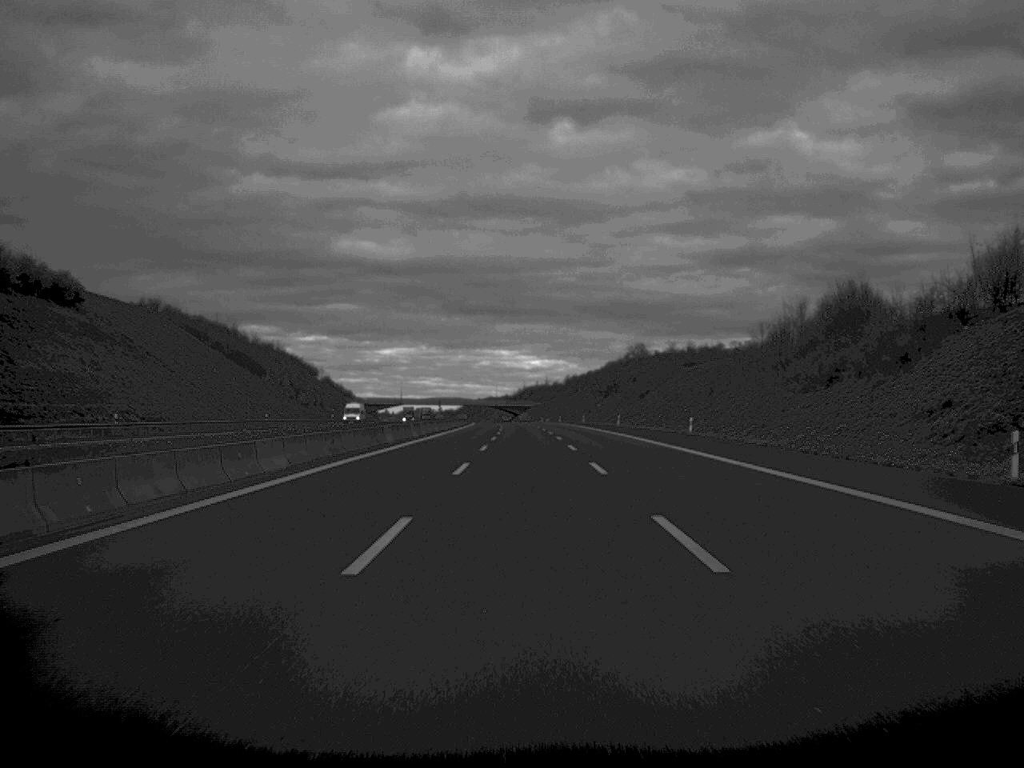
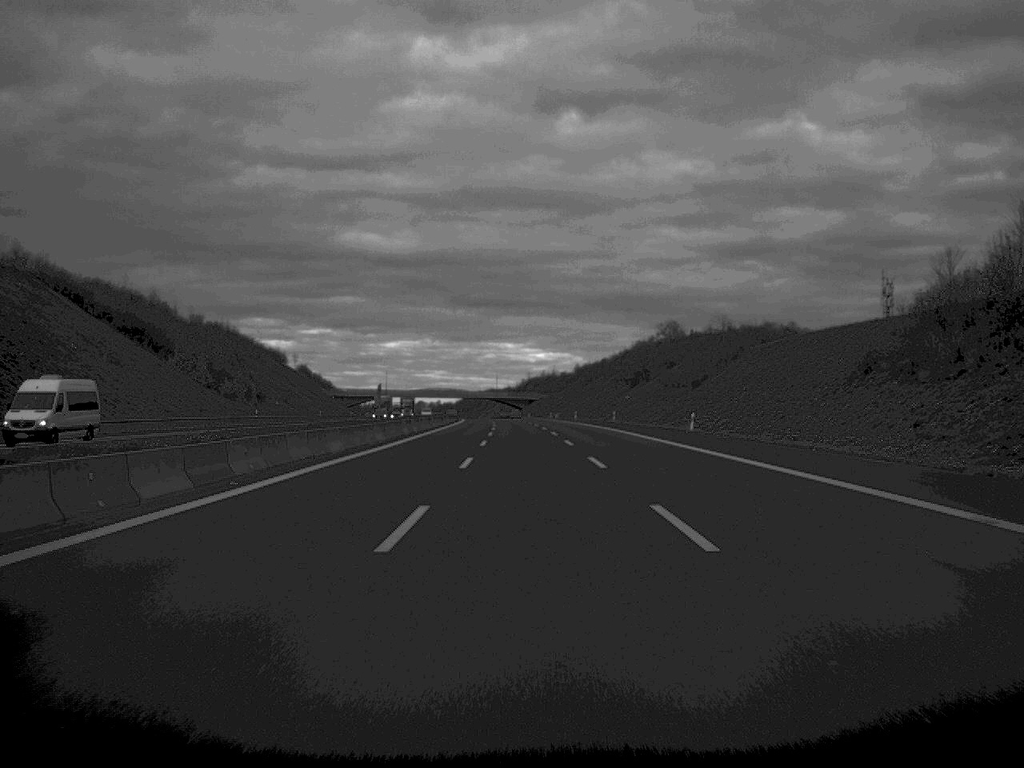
(-0.1, +52.2) m; 0°
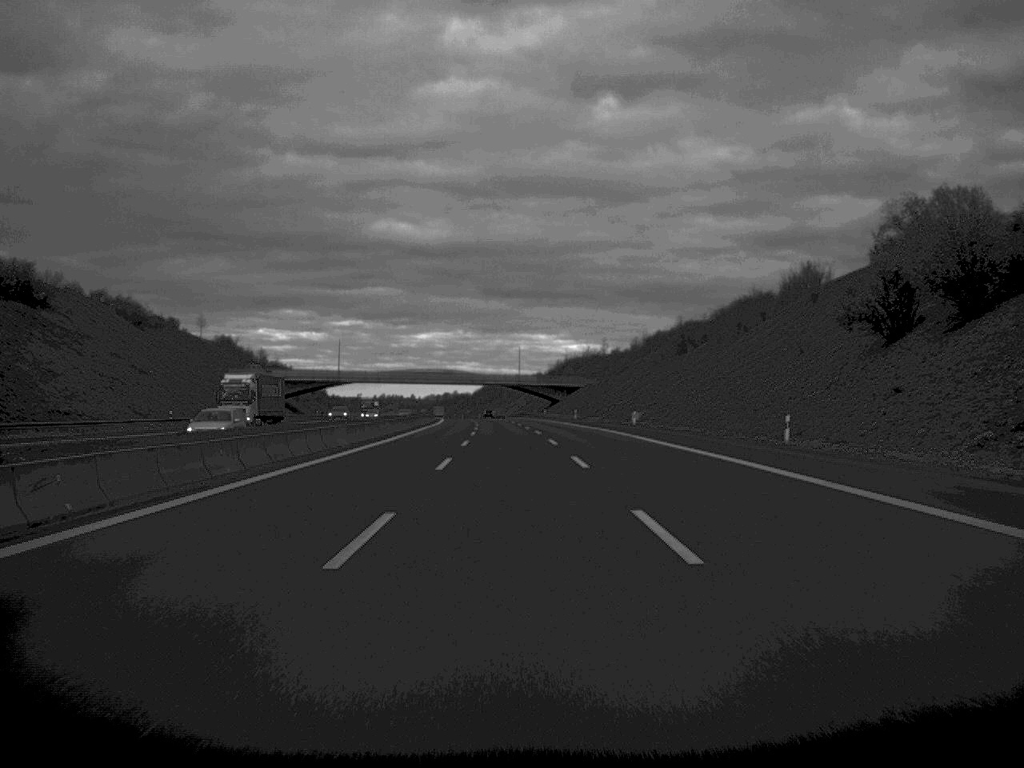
(-1.4, +126.4) m; -1°
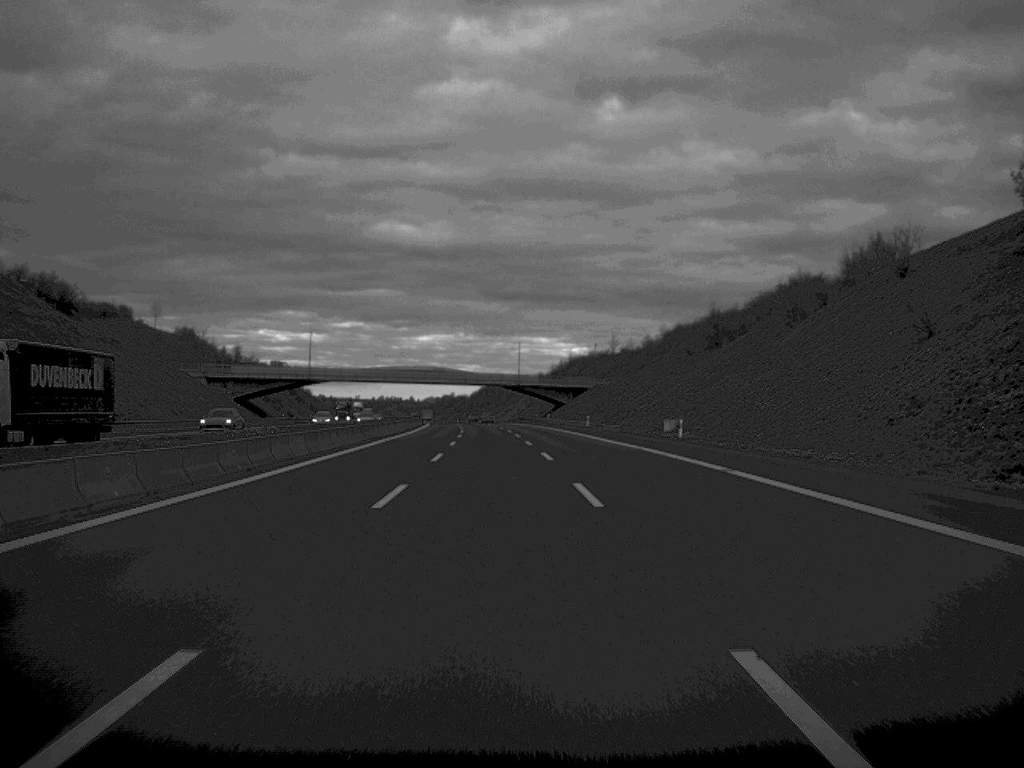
(0.0, +27.8) m; 0°
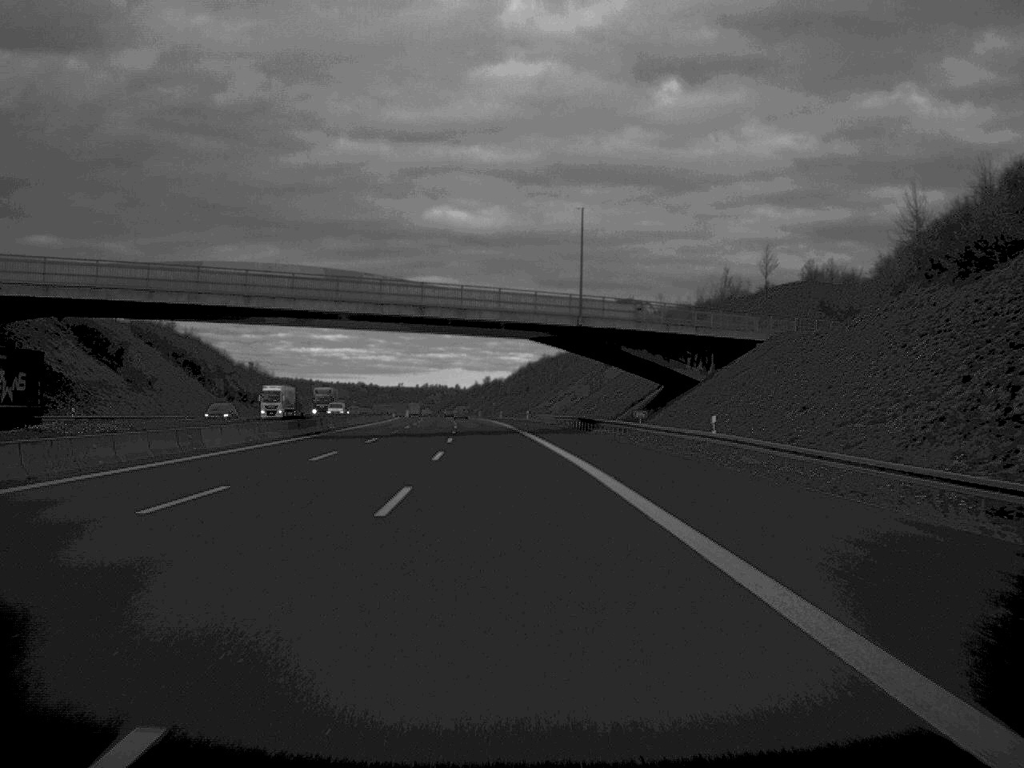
(-1.4, +127.4) m; -2°
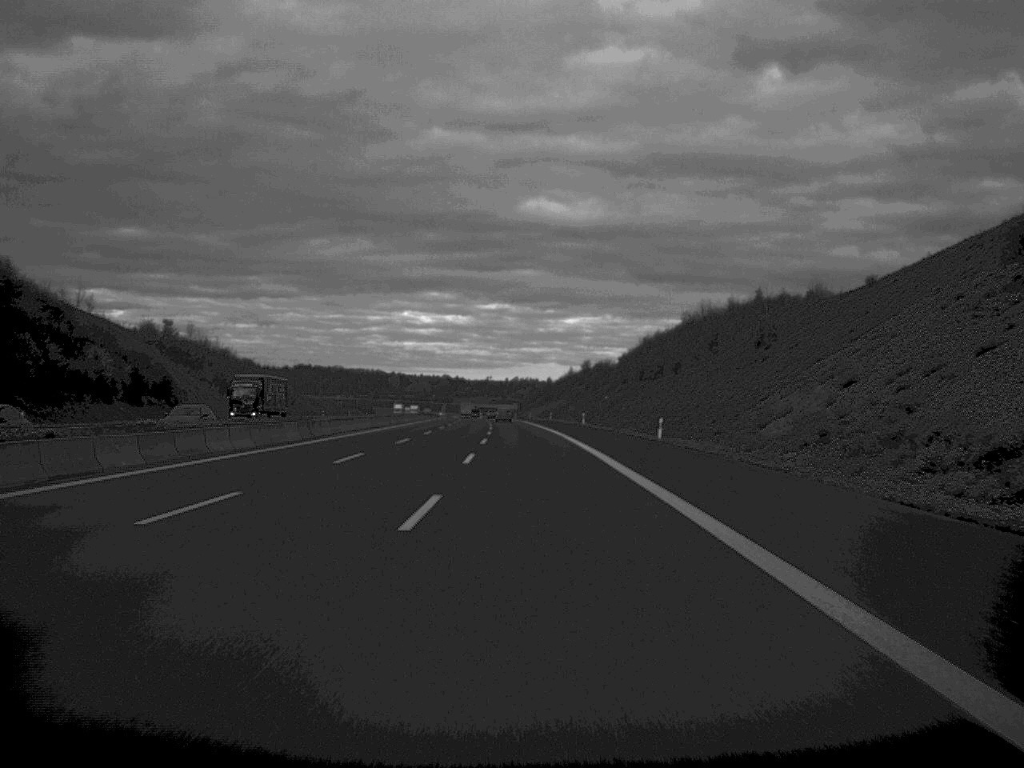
(-5.5, +127.4) m; -4°
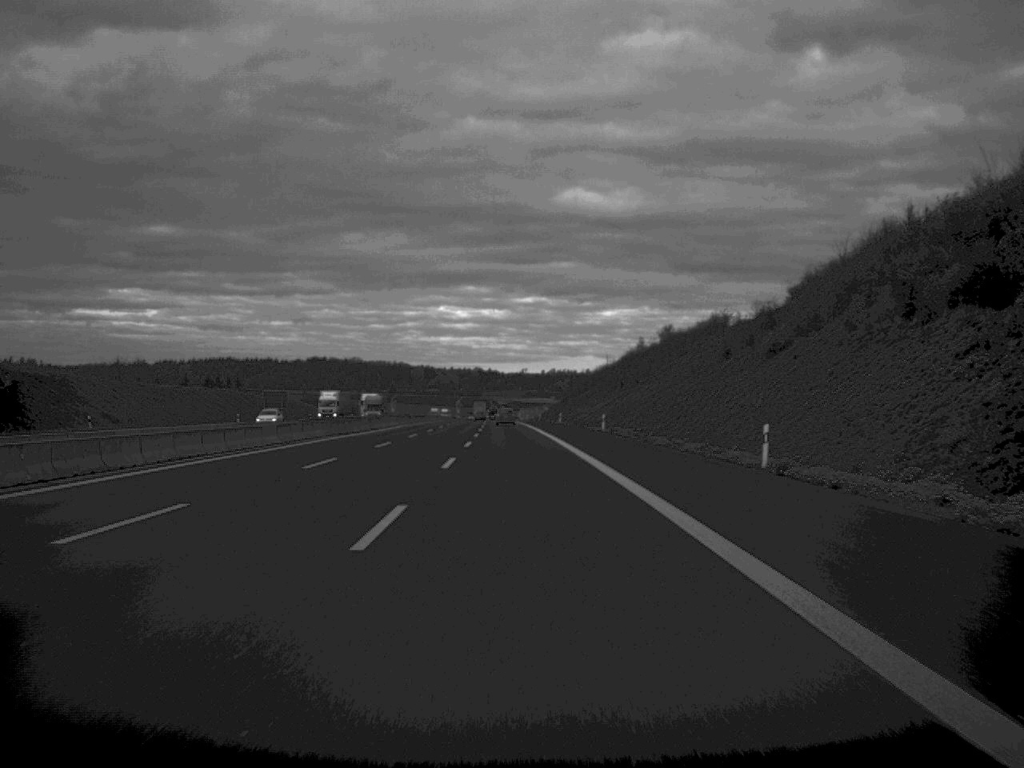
(-1.8, +127.7) m; -2°
